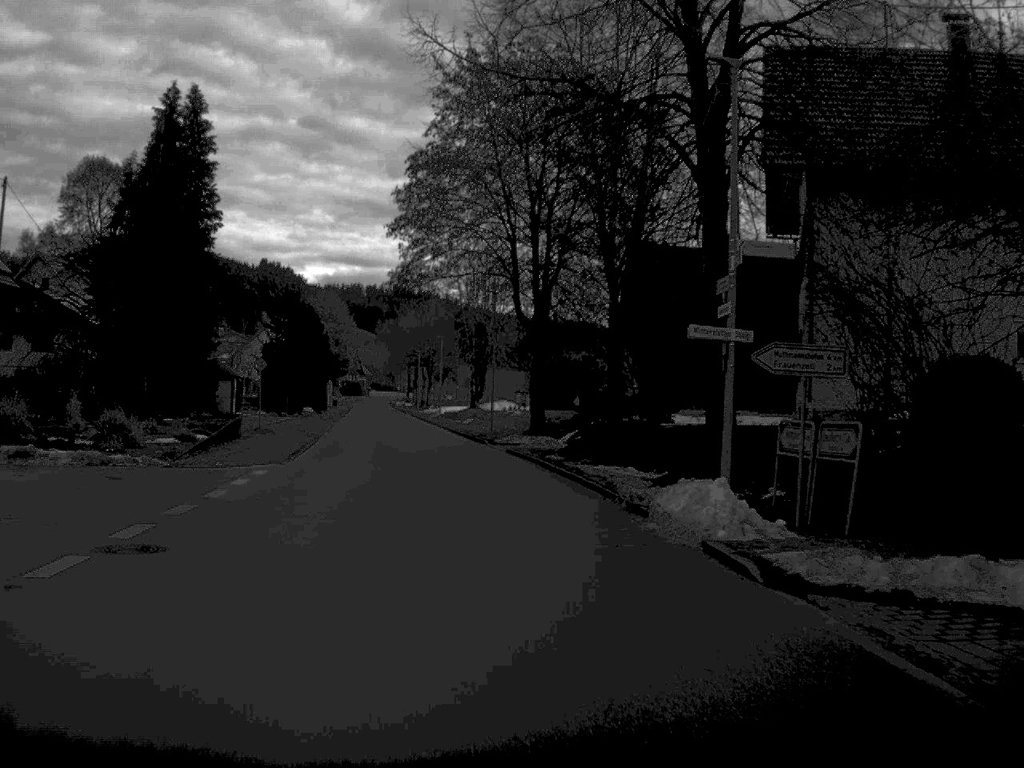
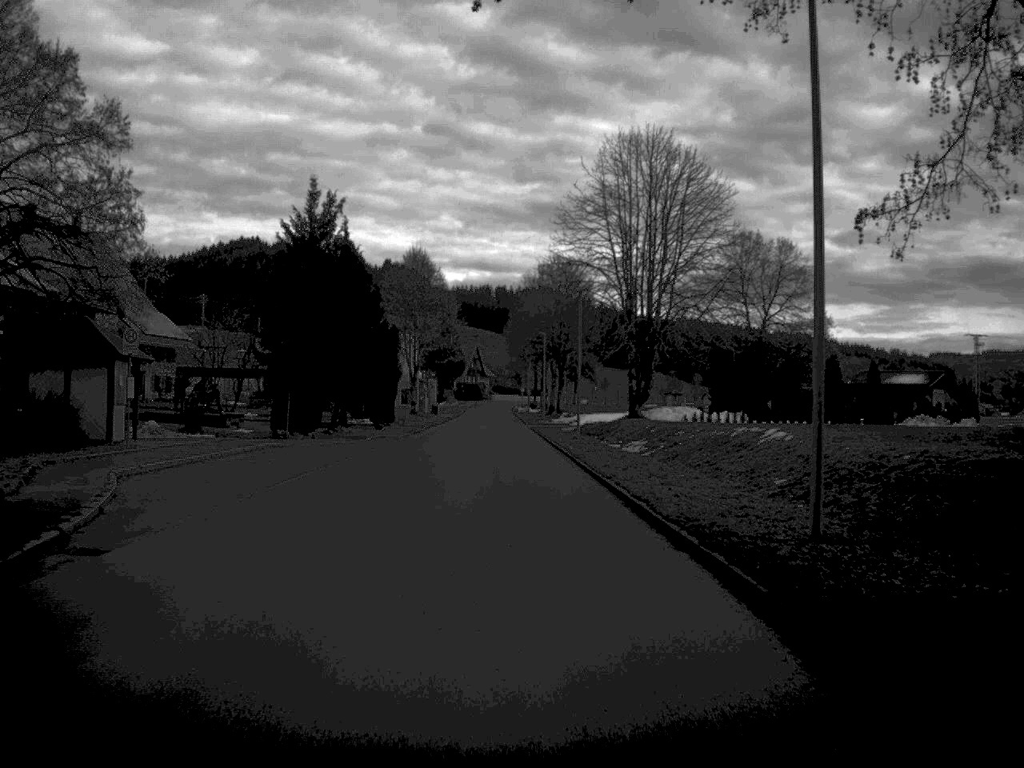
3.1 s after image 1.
(-2.8, +41.1) m; -6°
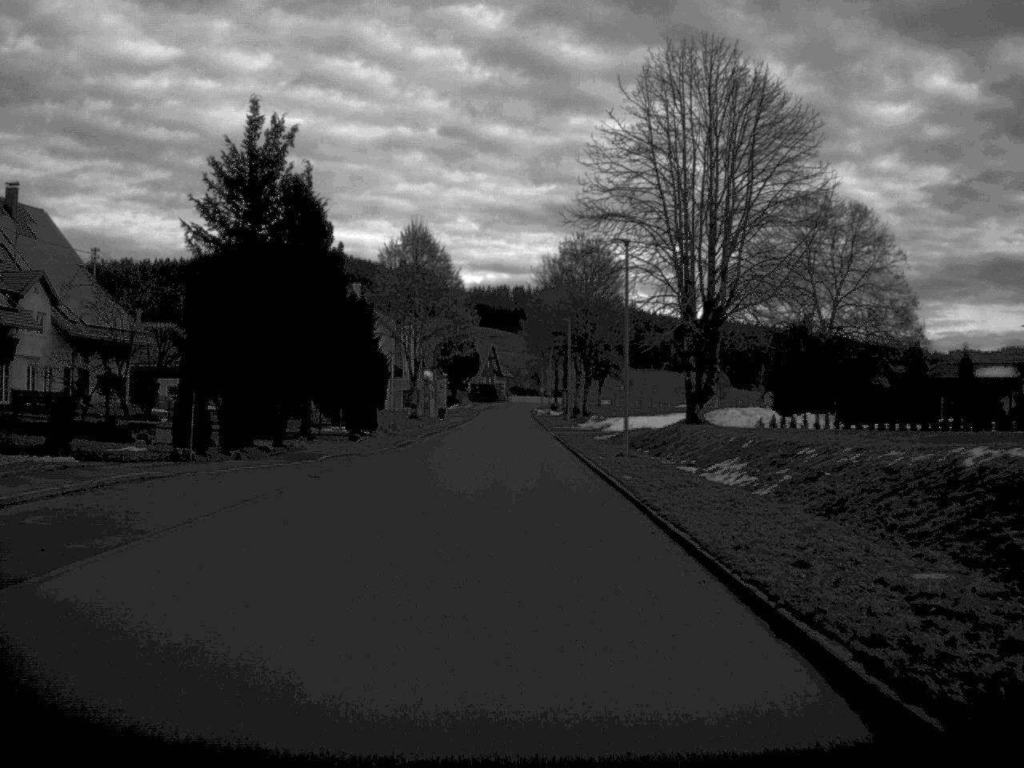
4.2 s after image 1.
(-0.1, +15.5) m; -1°
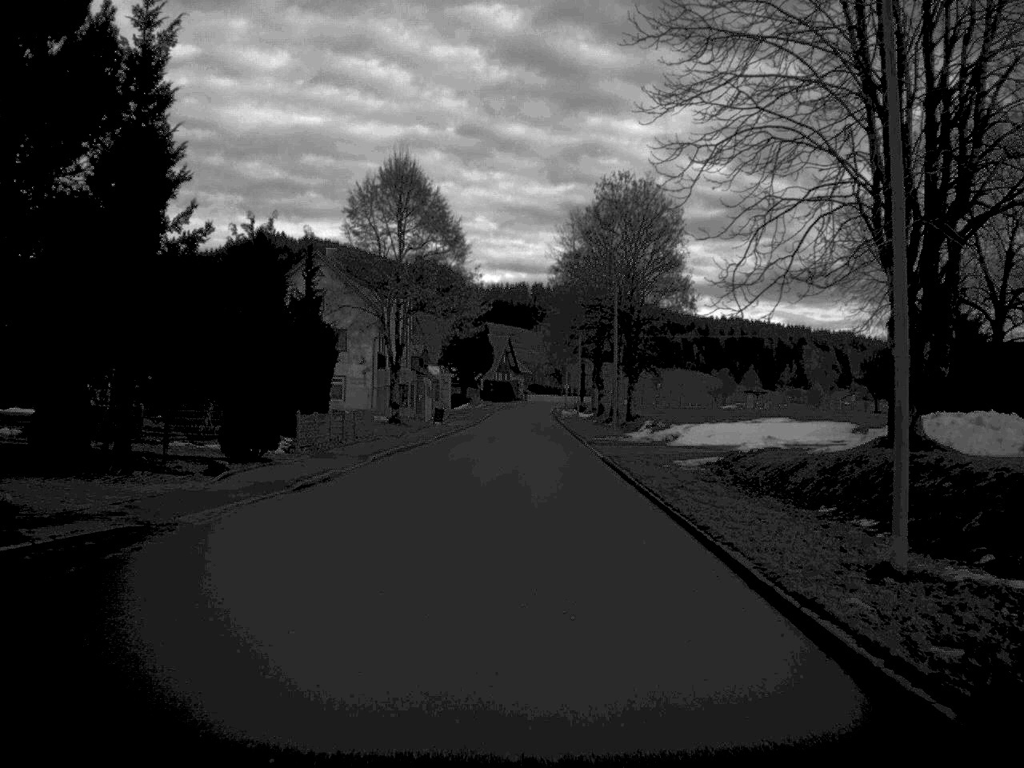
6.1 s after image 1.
(-0.2, +24.0) m; -1°
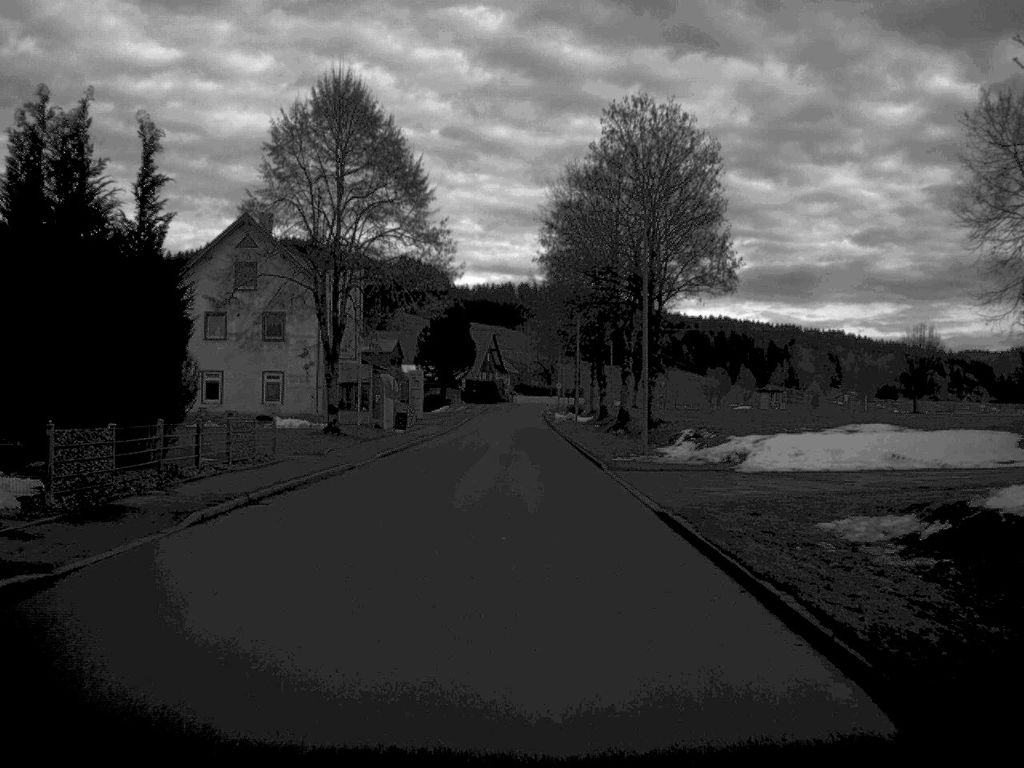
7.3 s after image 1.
(+0.1, +17.0) m; +1°
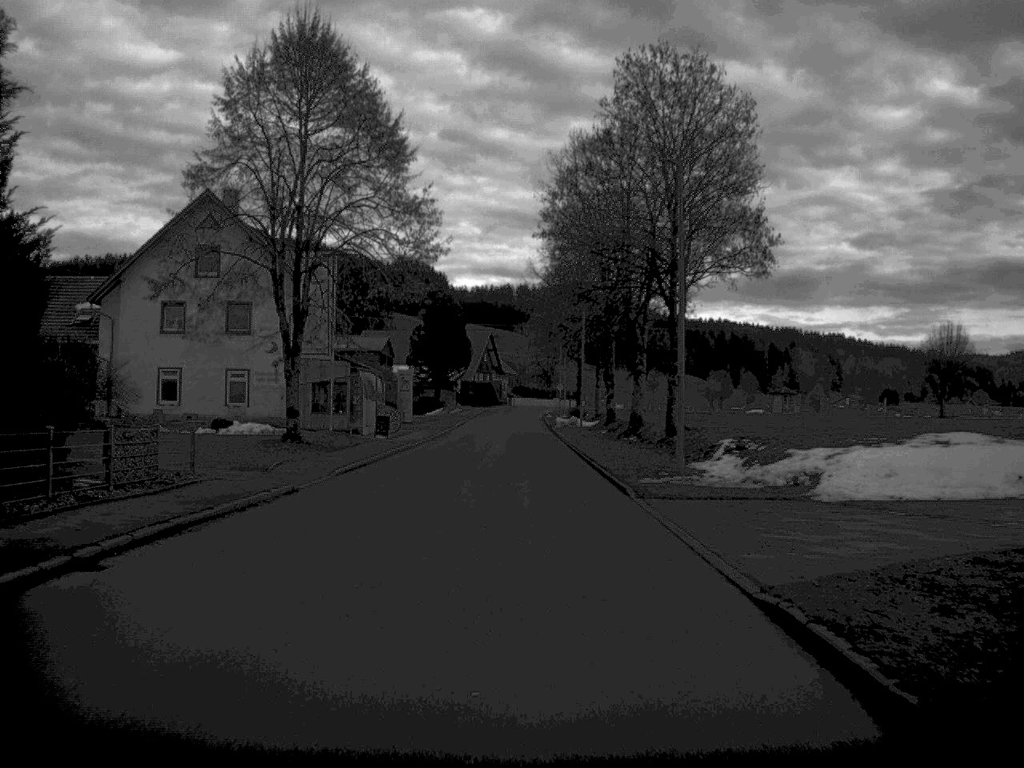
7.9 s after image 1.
(0.0, +7.8) m; 0°
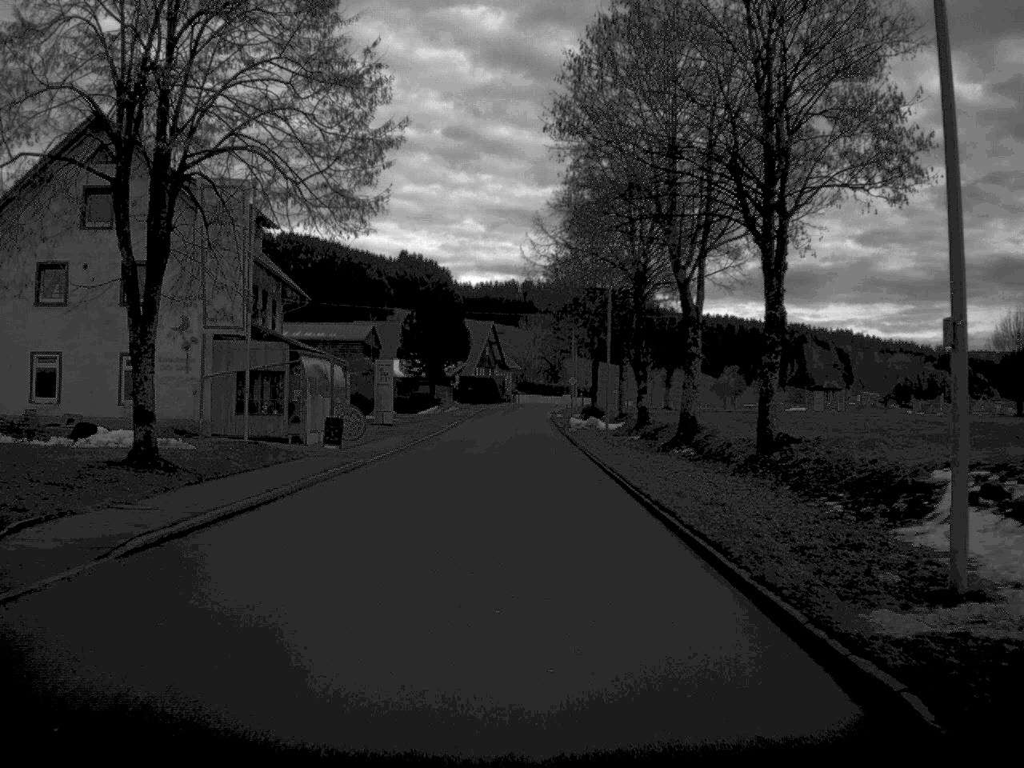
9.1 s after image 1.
(0.0, +15.9) m; 0°
